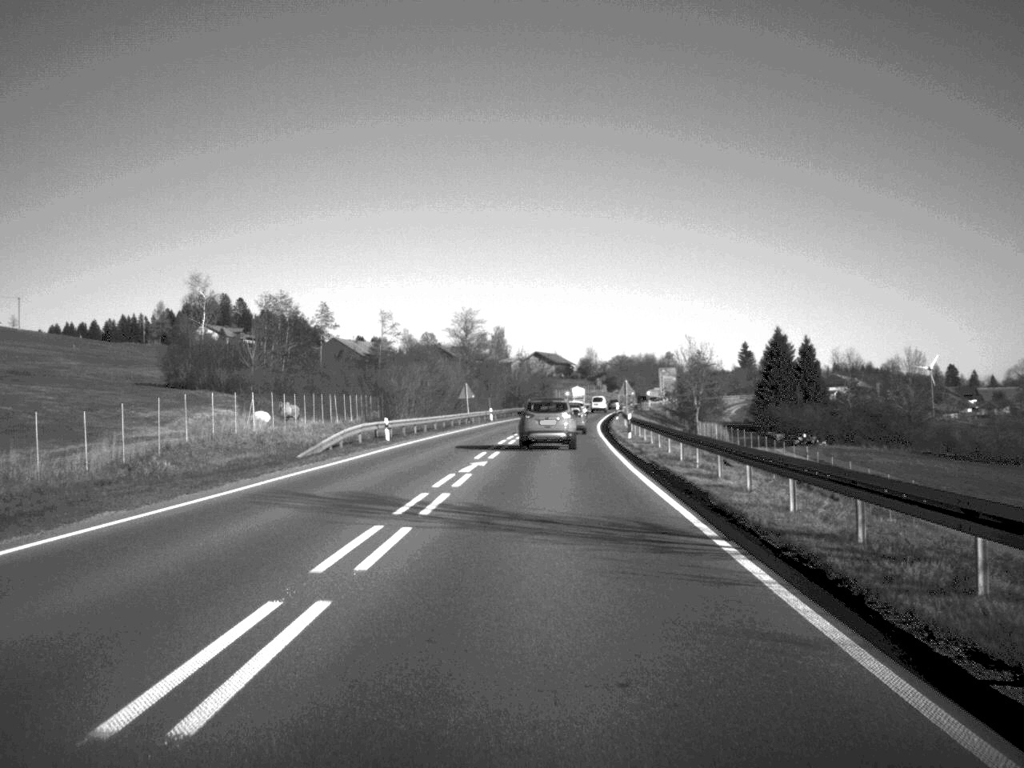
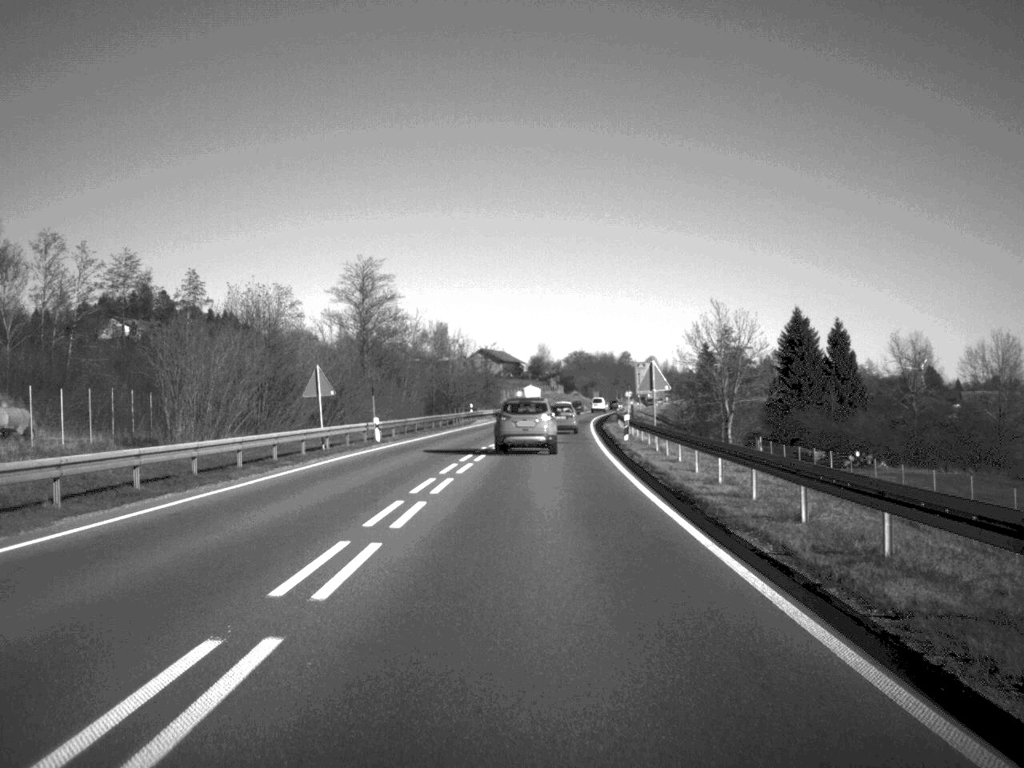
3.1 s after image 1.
(+1.0, +49.4) m; +2°
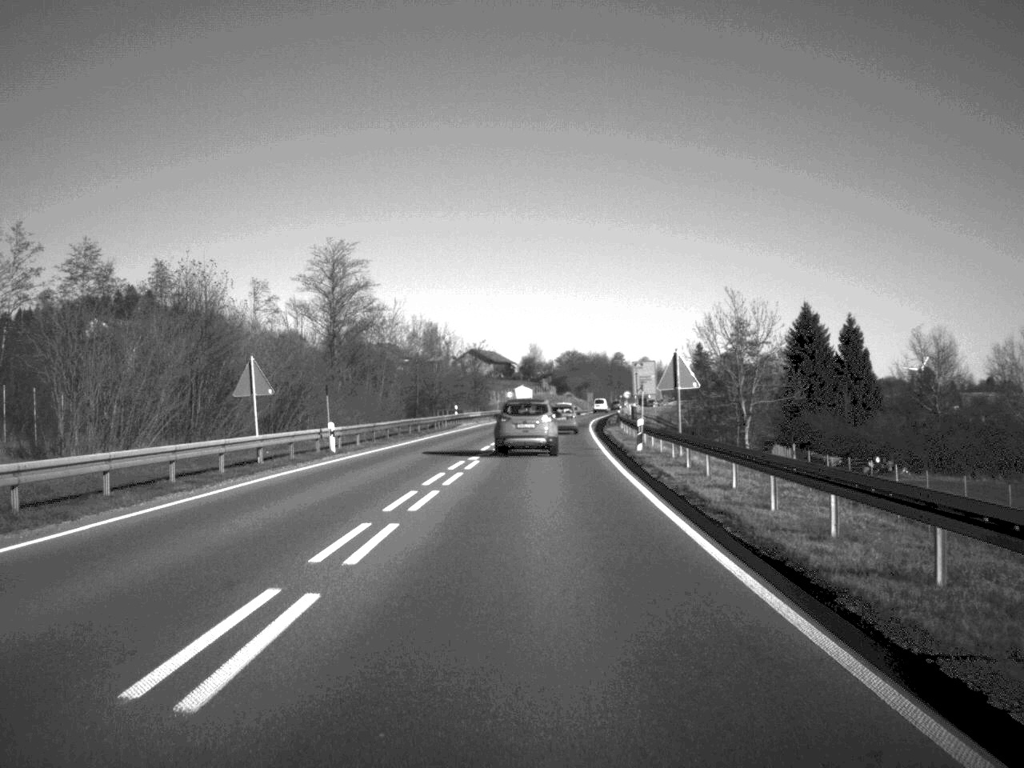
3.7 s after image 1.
(0.0, +9.6) m; 0°
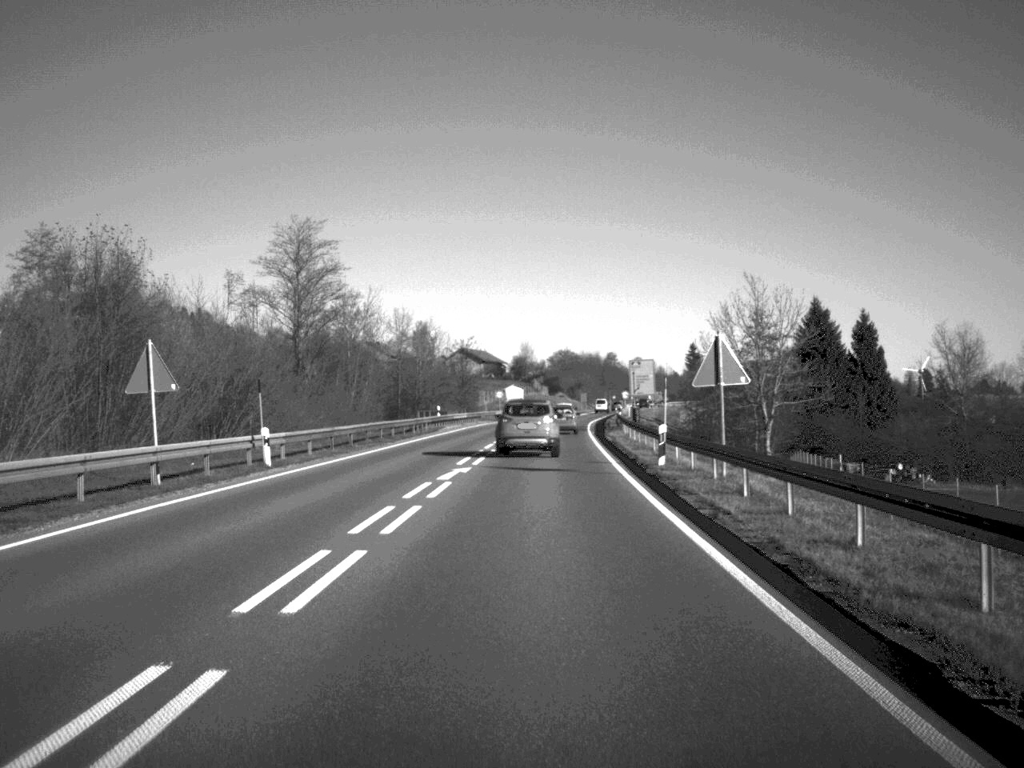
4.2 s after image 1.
(0.0, +9.2) m; 0°
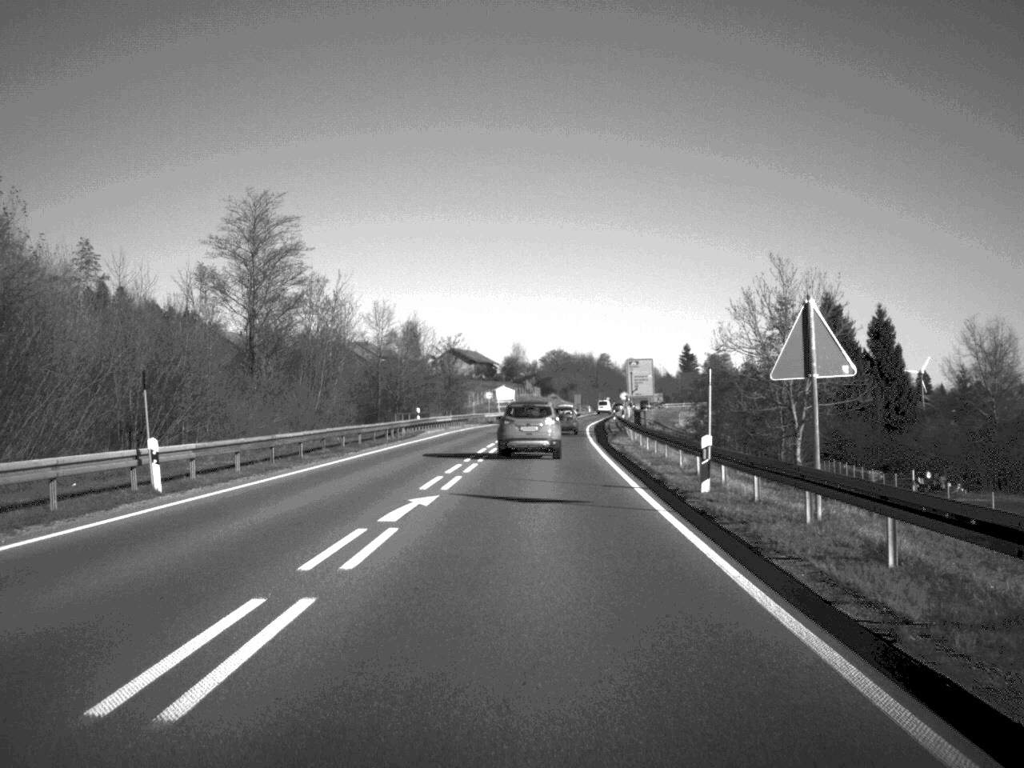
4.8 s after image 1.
(0.0, +9.1) m; 0°
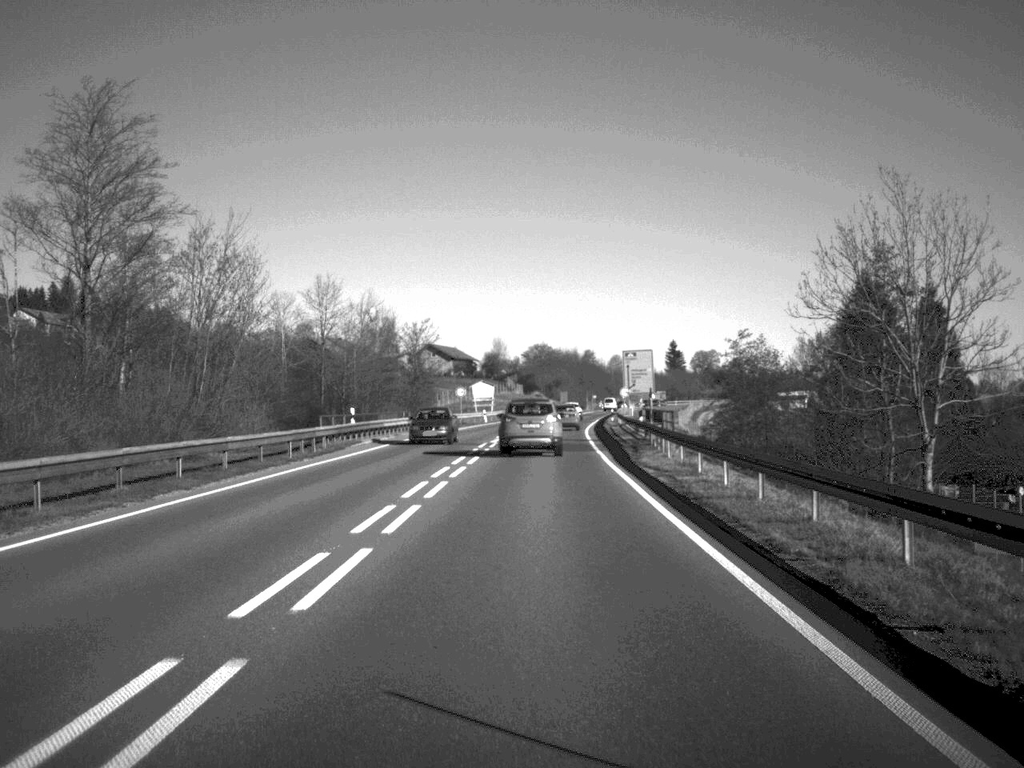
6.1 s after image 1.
(+0.1, +20.5) m; +1°
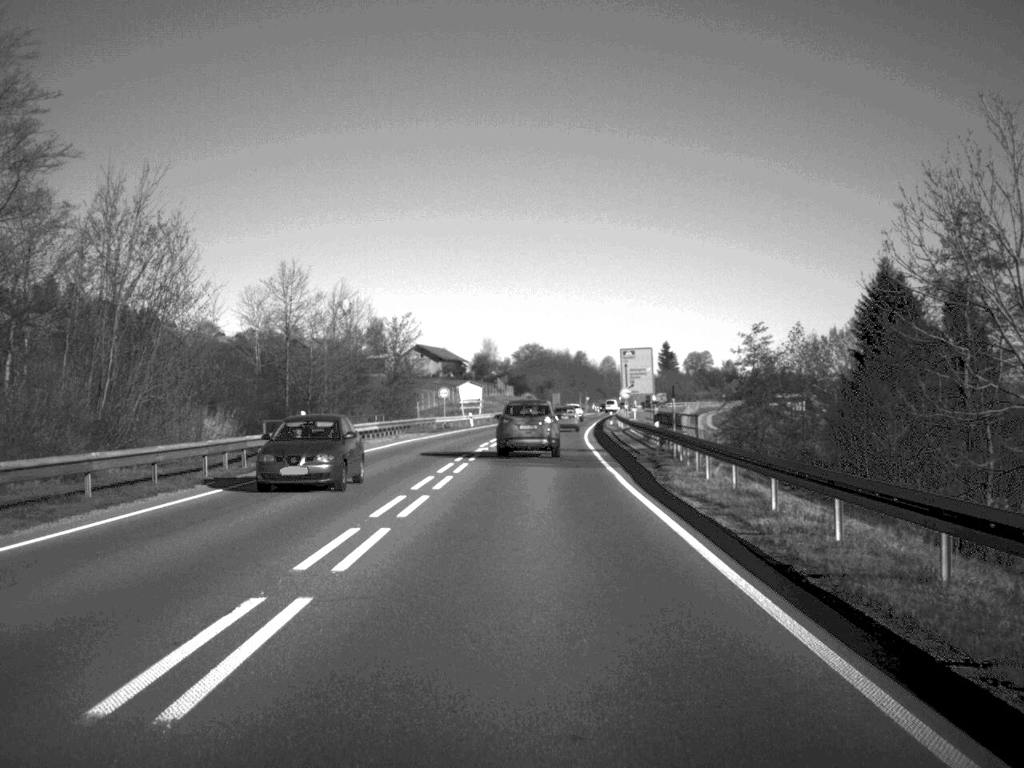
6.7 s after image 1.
(0.0, +9.3) m; 0°
